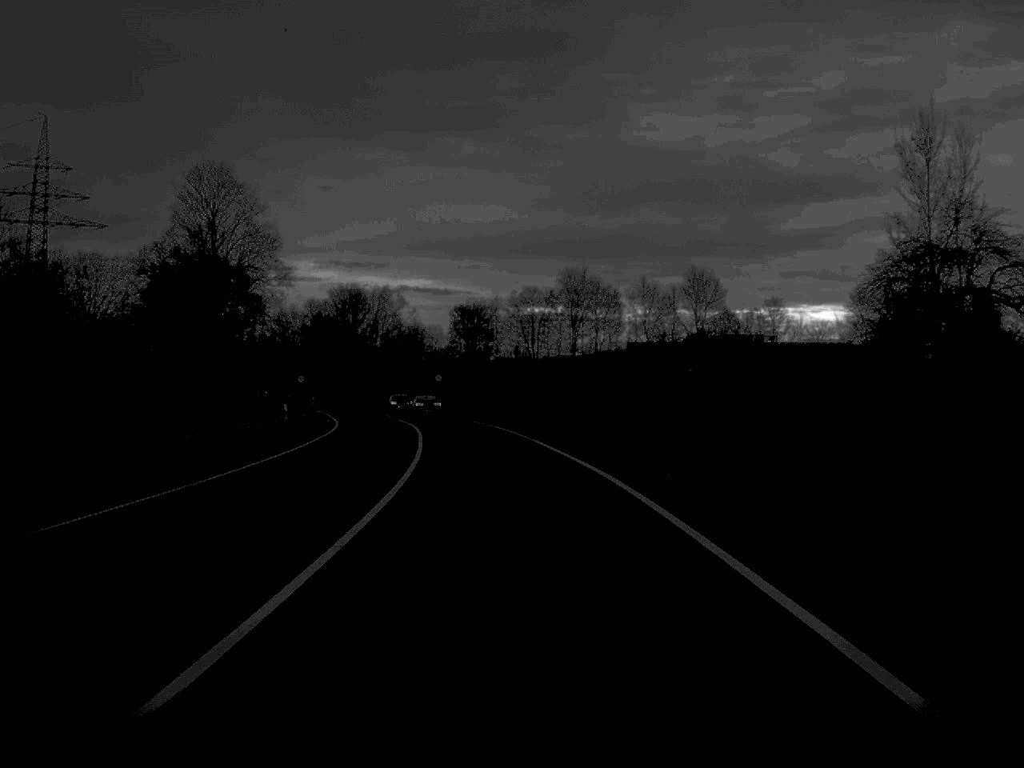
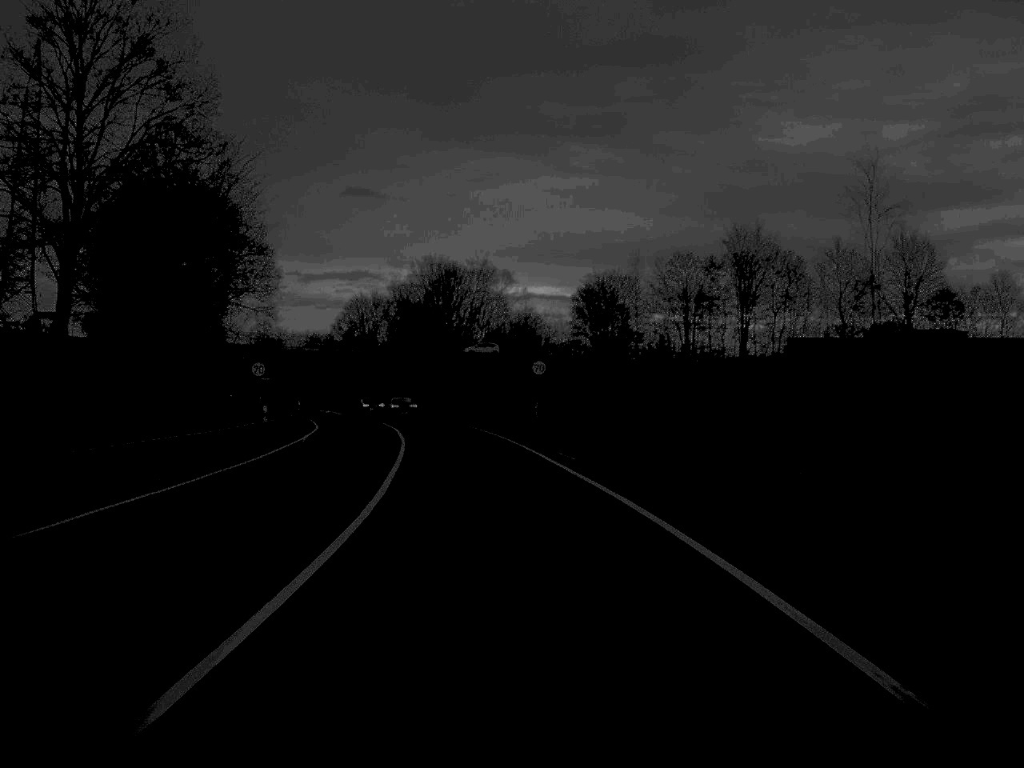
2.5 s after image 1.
(-2.4, +52.4) m; -6°
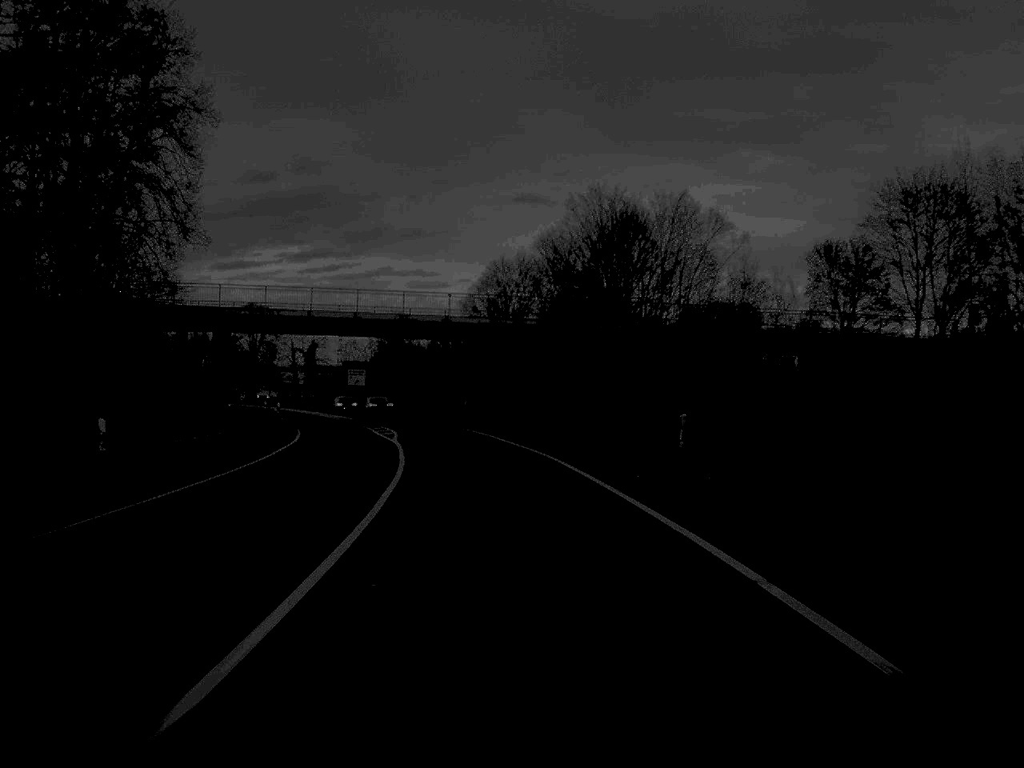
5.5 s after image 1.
(-3.9, +58.2) m; -8°
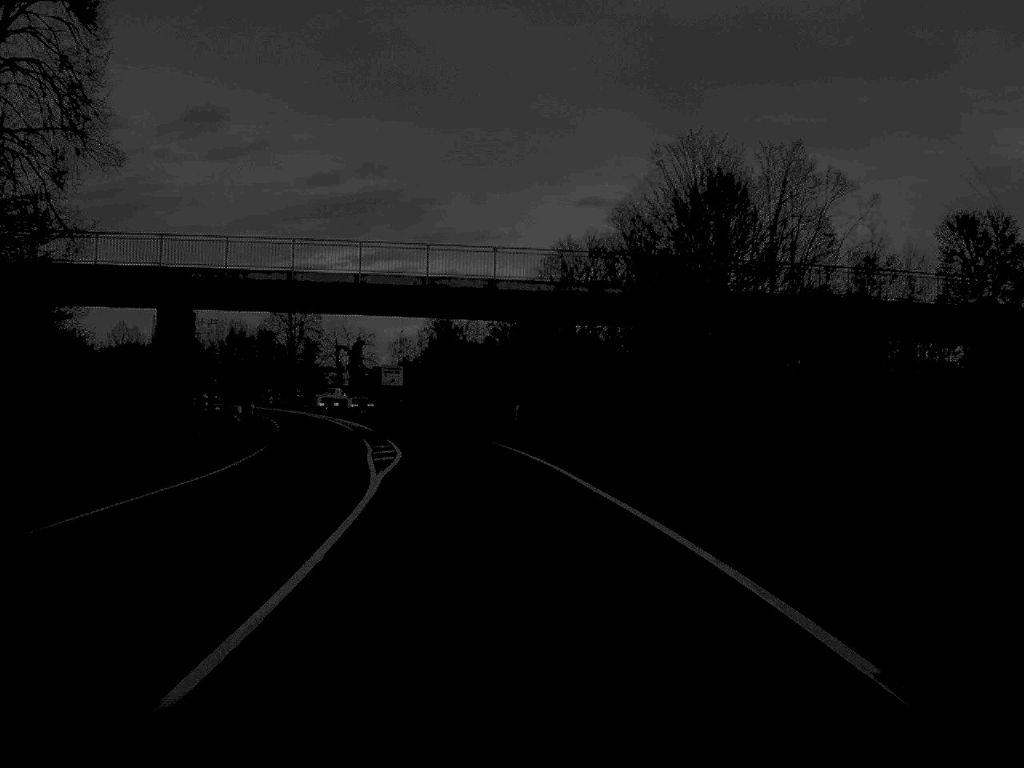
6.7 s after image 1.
(-0.5, +22.2) m; -3°
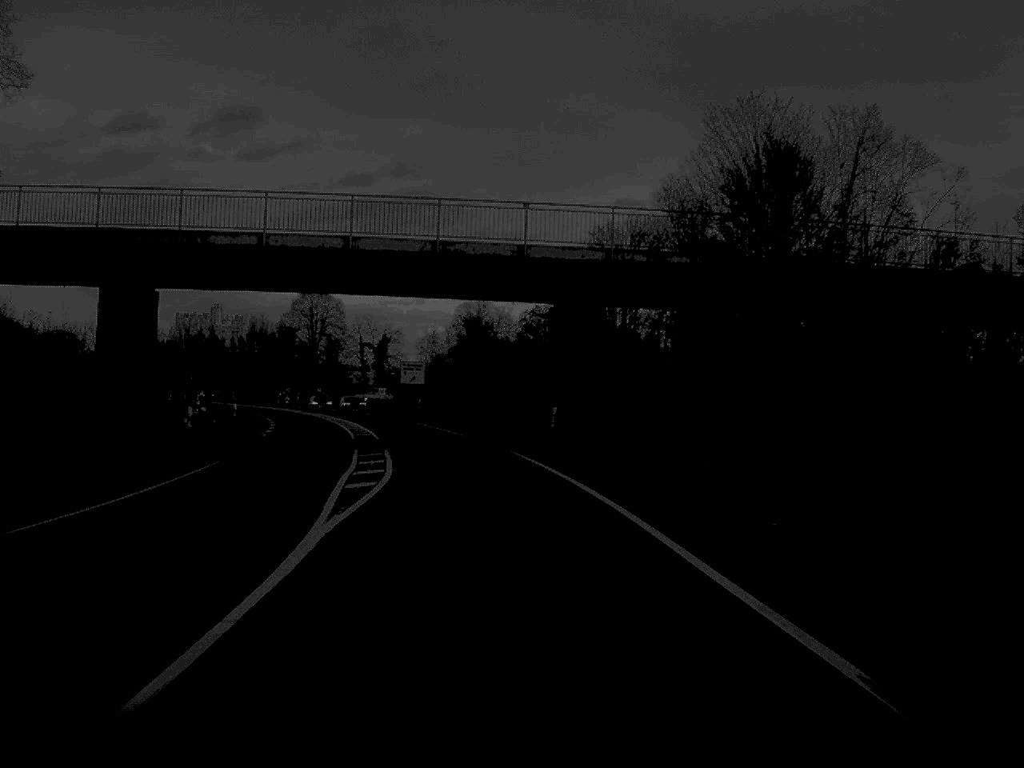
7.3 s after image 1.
(-0.1, +10.9) m; -1°
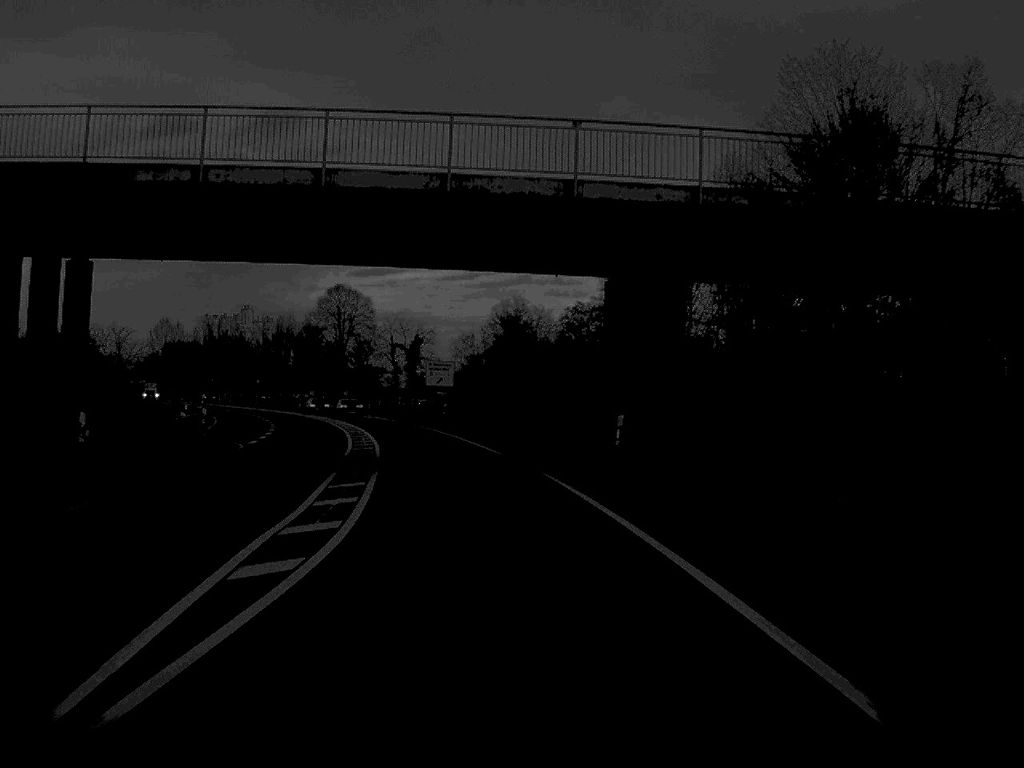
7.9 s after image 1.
(-0.2, +11.4) m; -2°
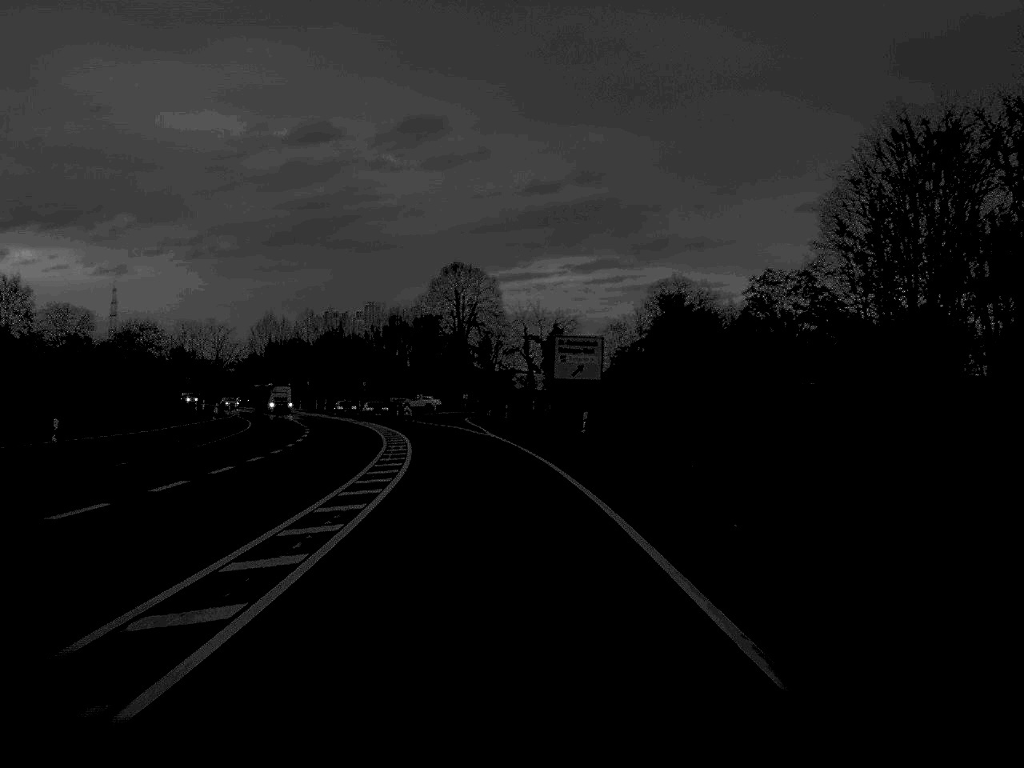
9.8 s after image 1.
(-1.9, +34.7) m; -7°
